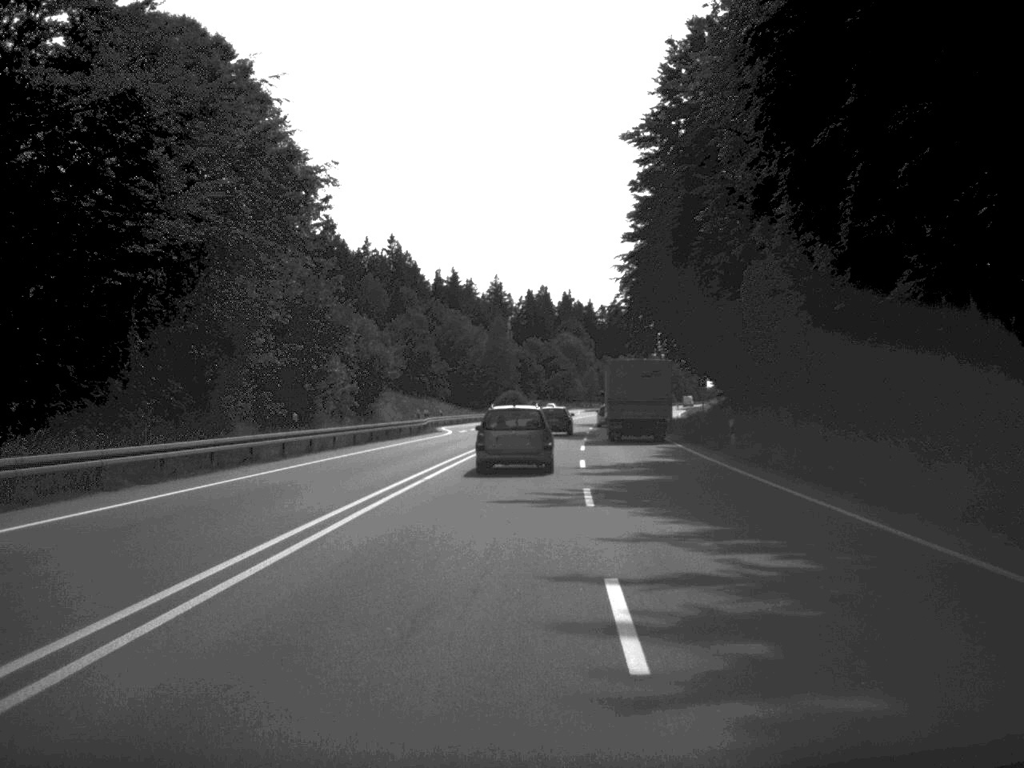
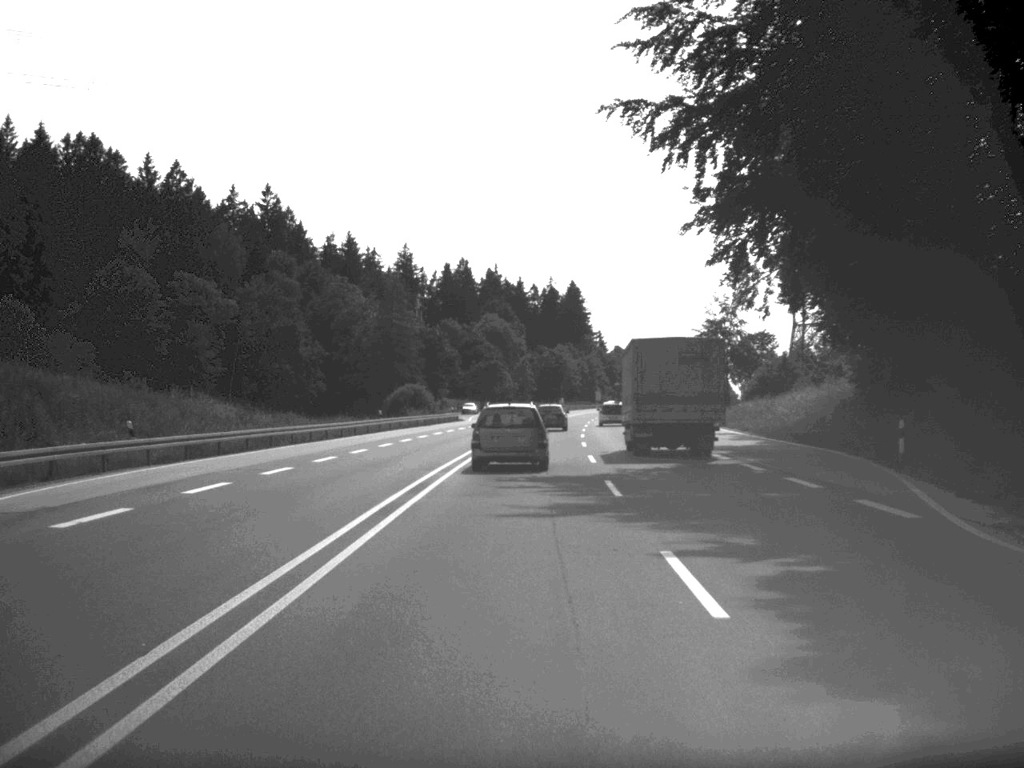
(+2.0, +69.3) m; +3°
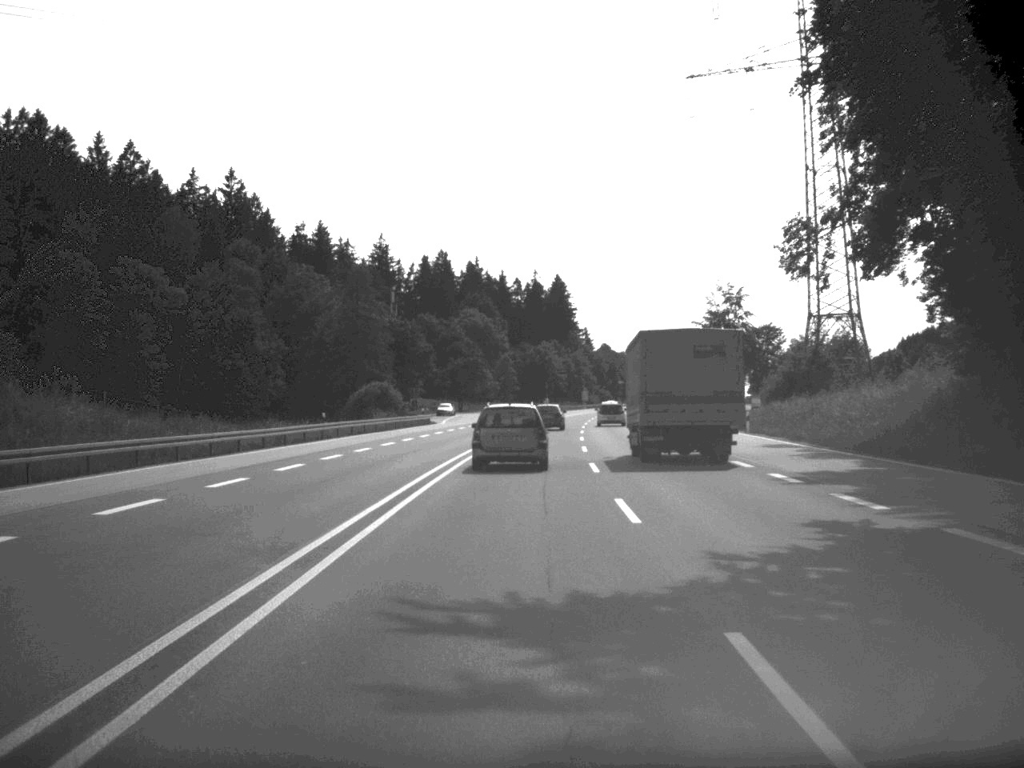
(+0.1, +16.5) m; +1°
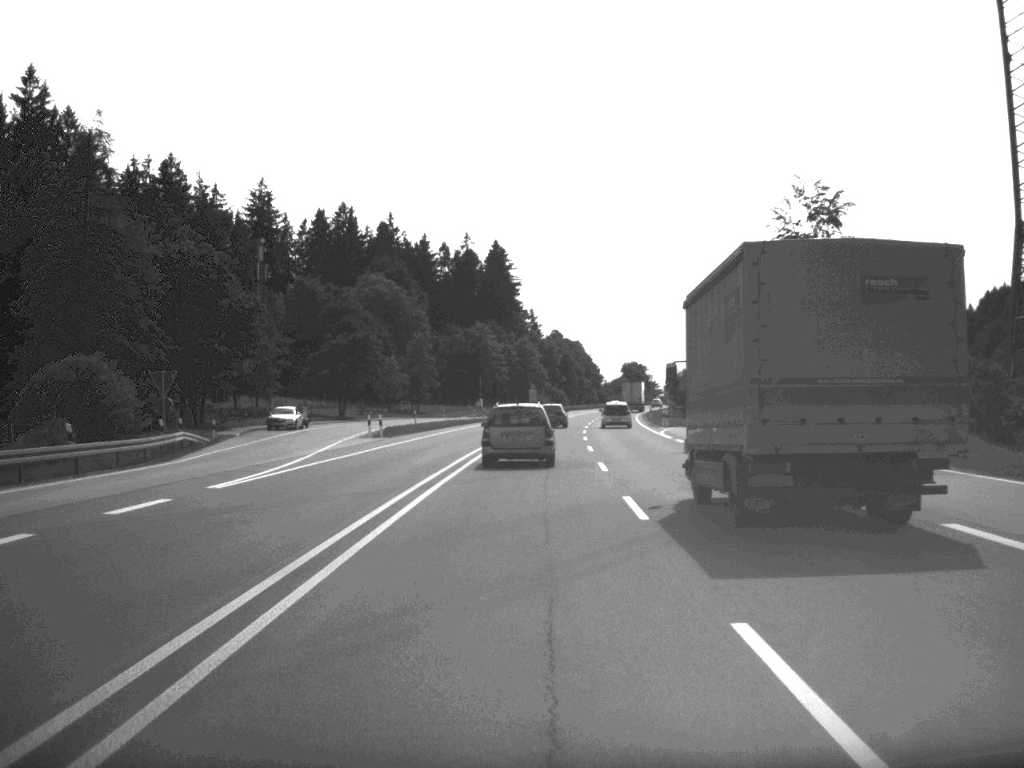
(+1.6, +70.7) m; +3°
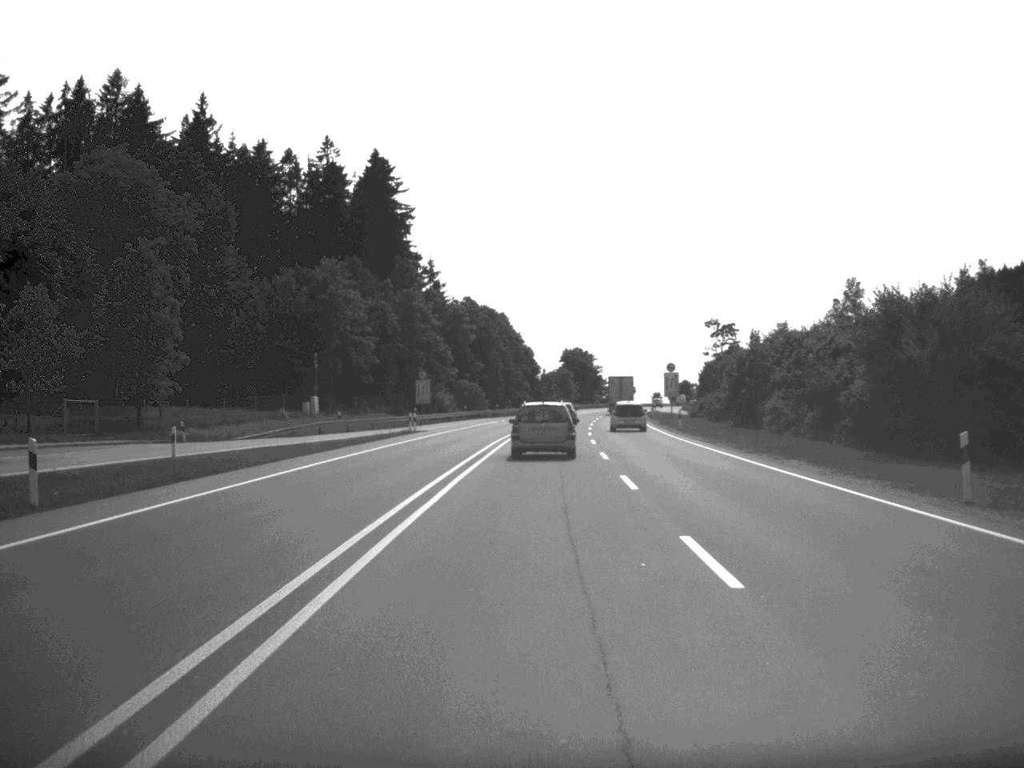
(+2.7, +89.1) m; +4°
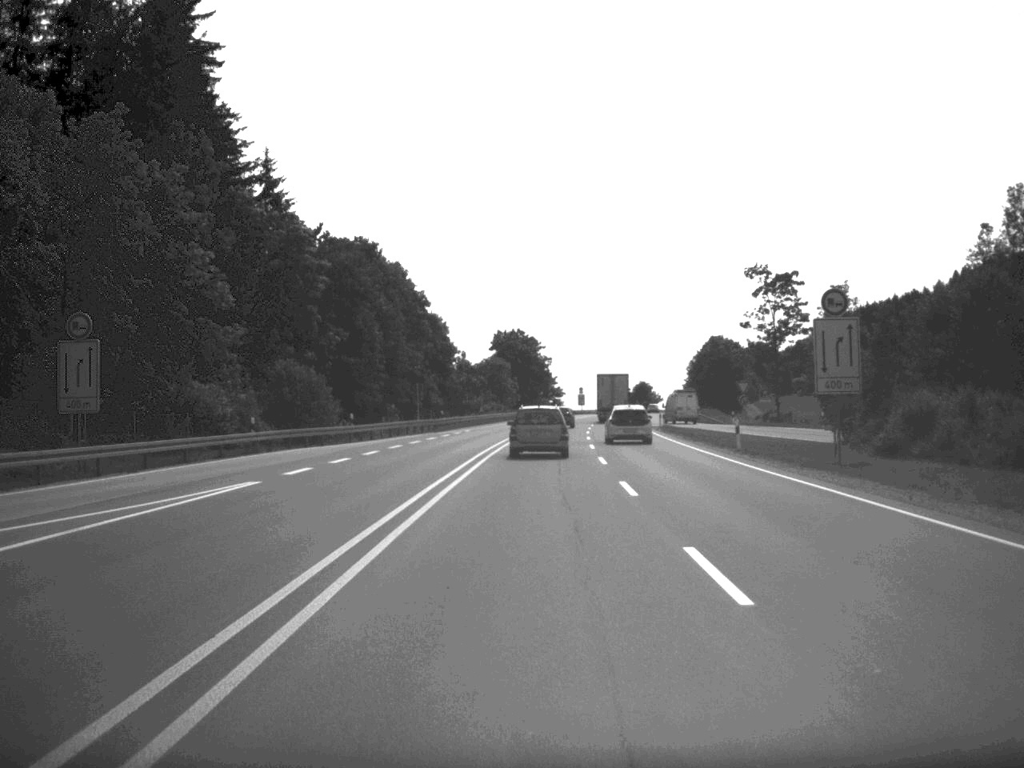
(+1.9, +71.8) m; +3°
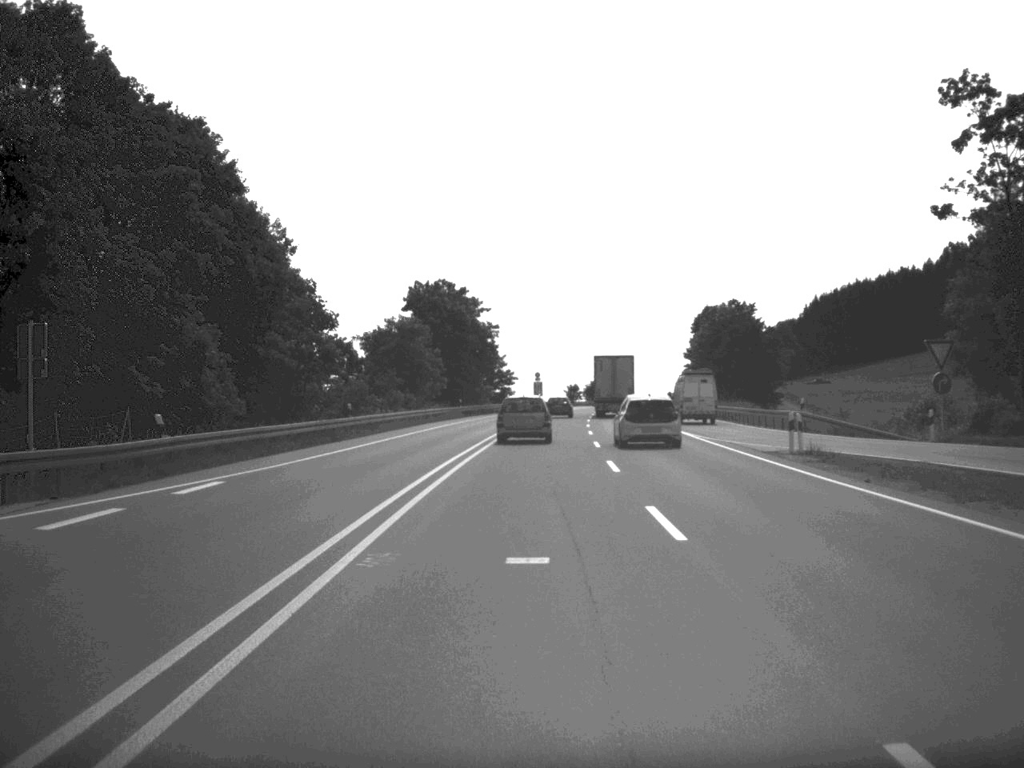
(+1.2, +55.5) m; +2°
